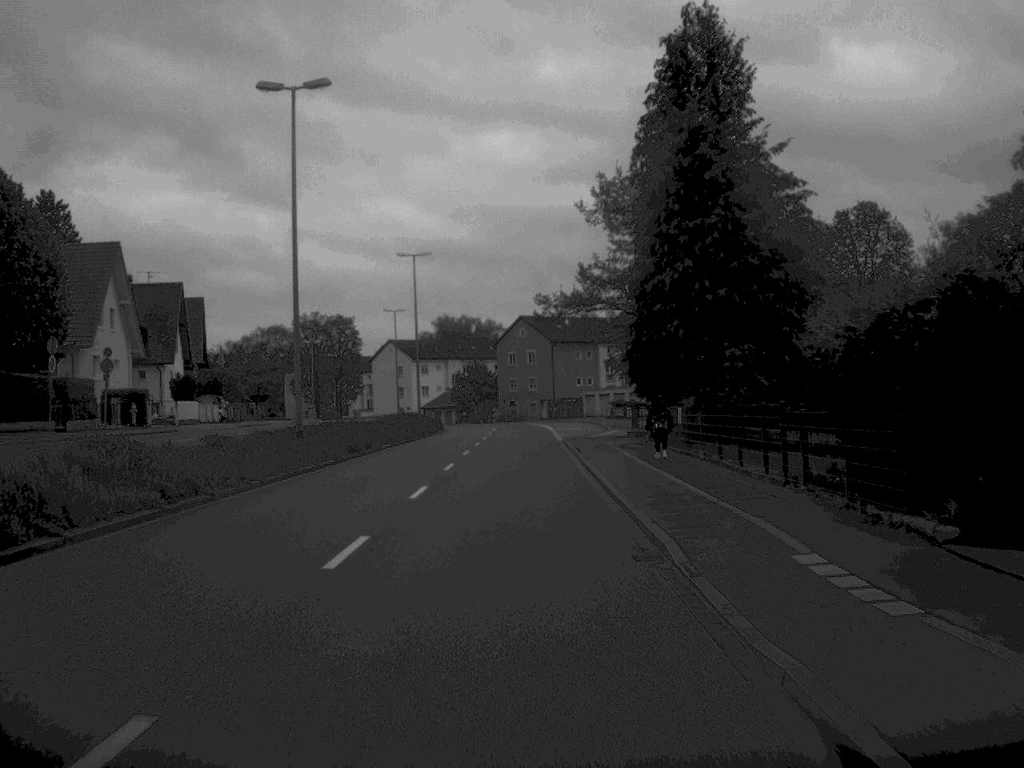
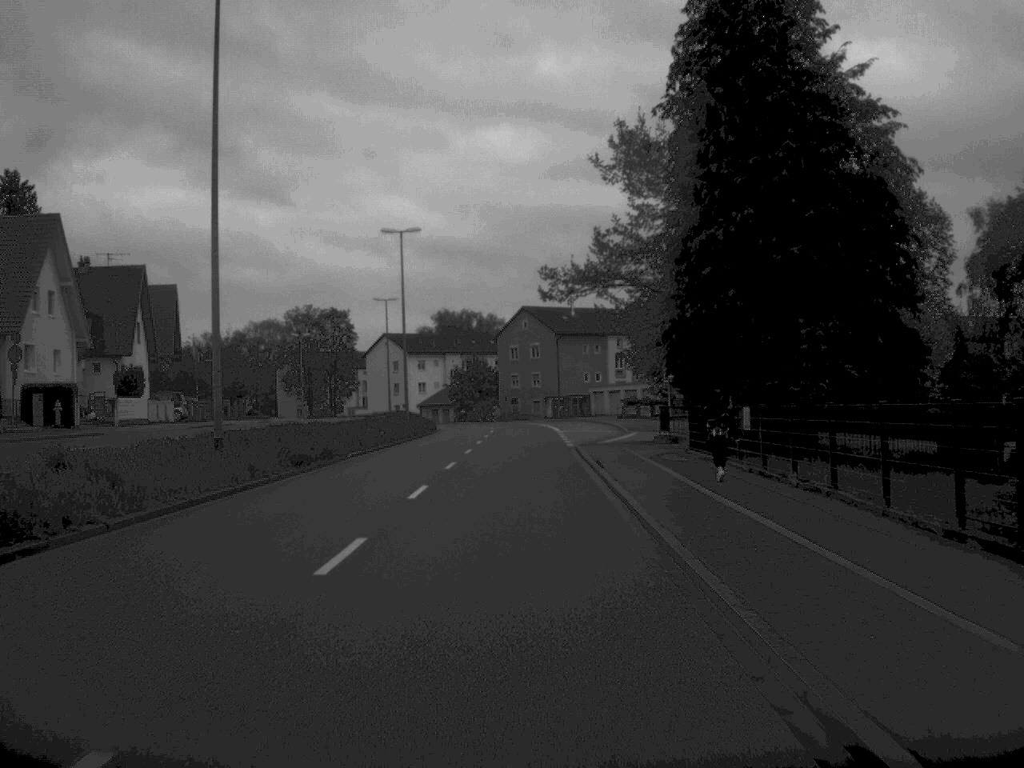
(0.0, +9.5) m; 0°
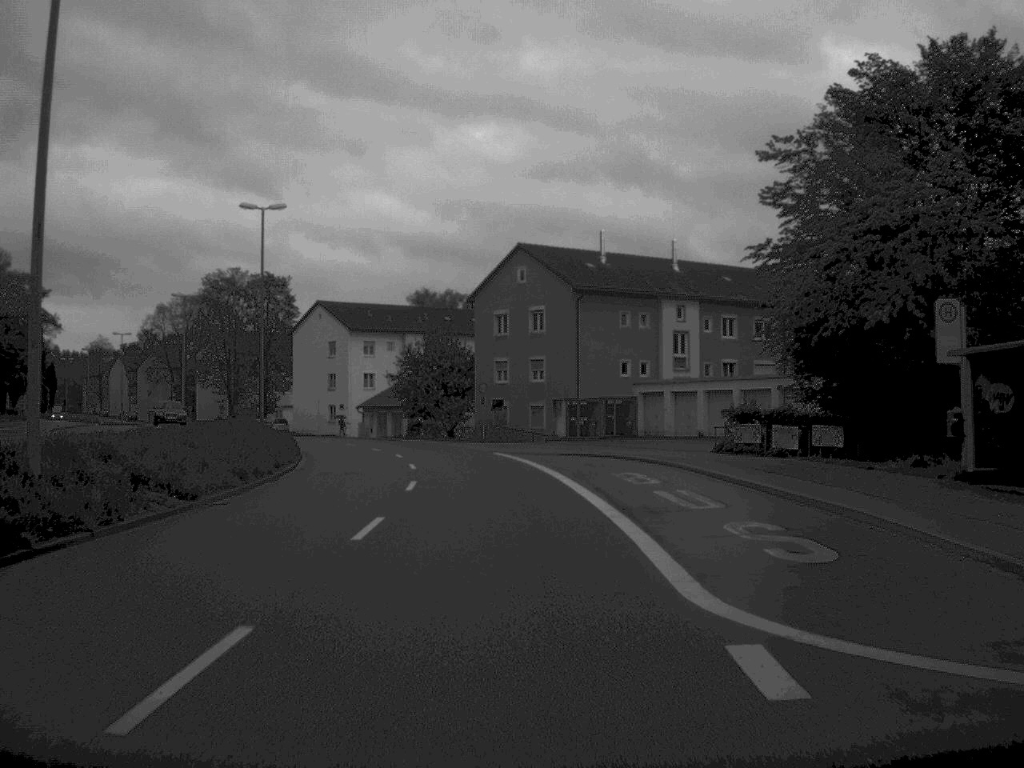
(0.0, +49.9) m; 0°
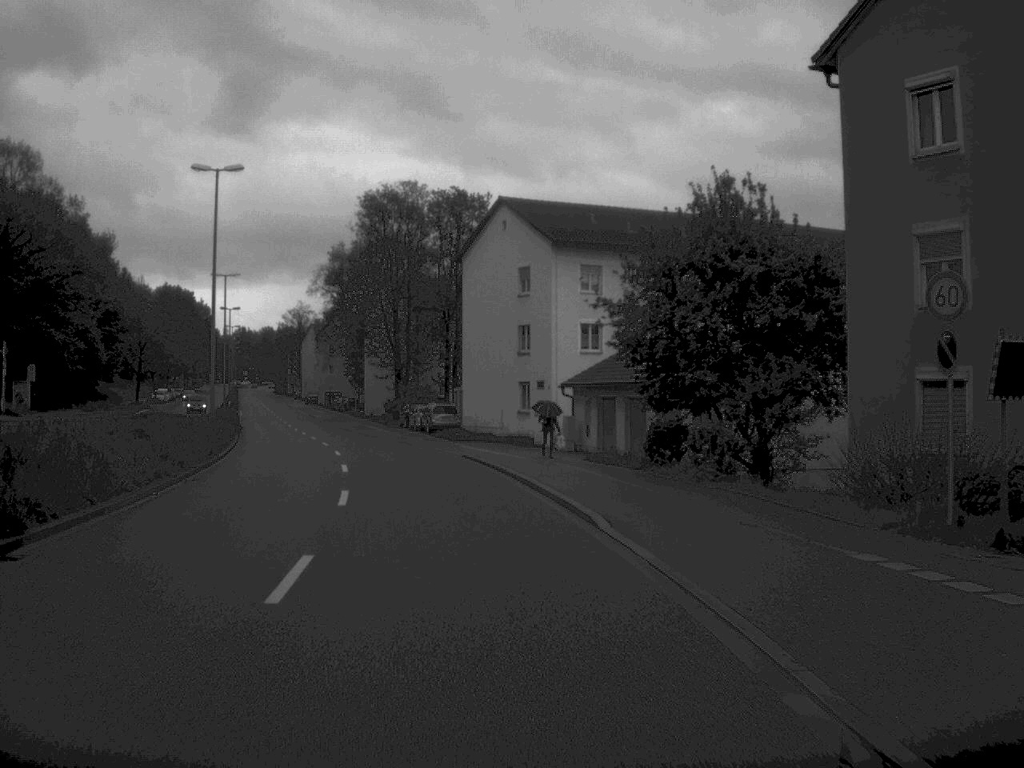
(-3.8, +49.3) m; -12°
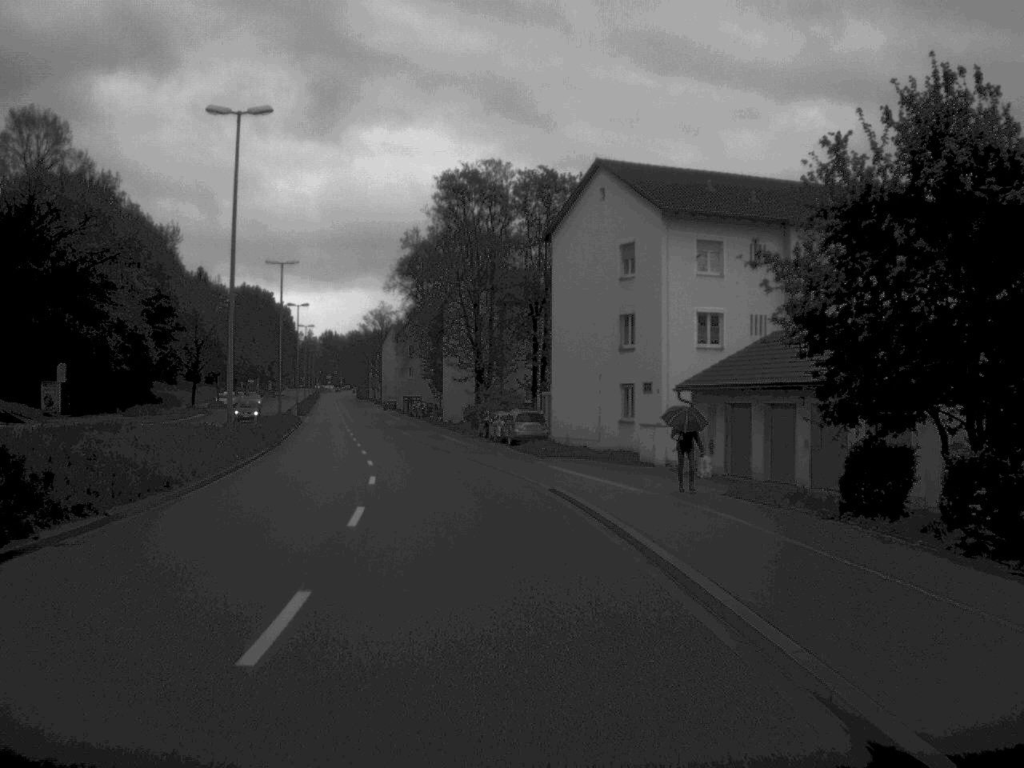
(-0.4, +11.2) m; -4°
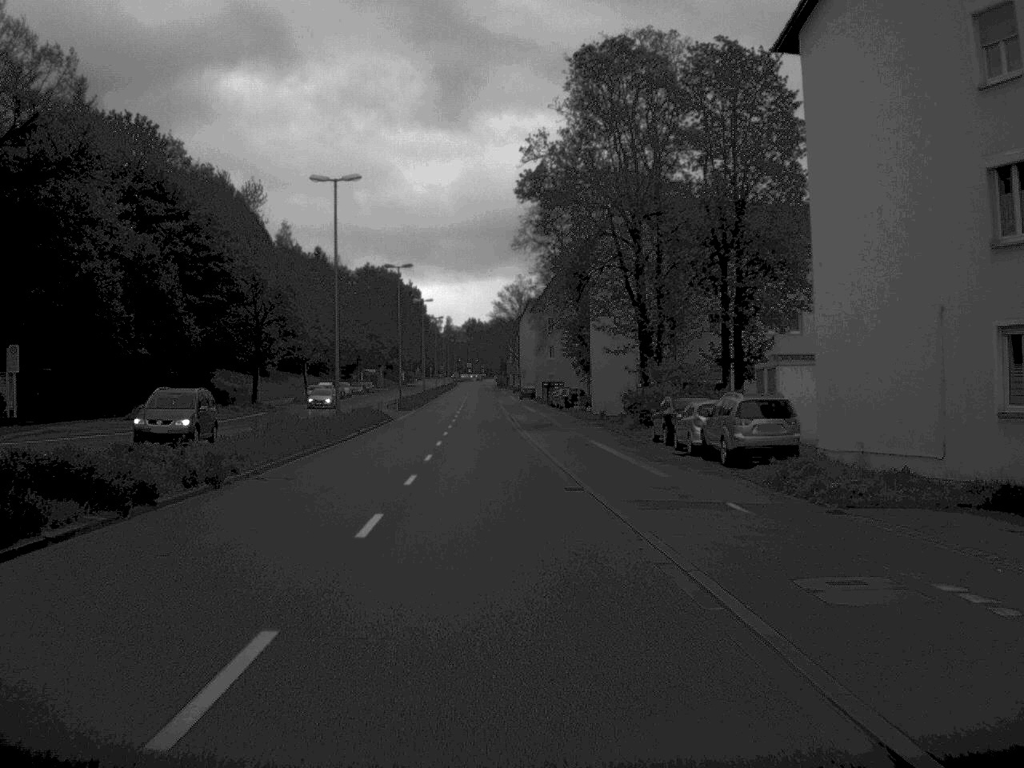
(-1.7, +28.7) m; -7°
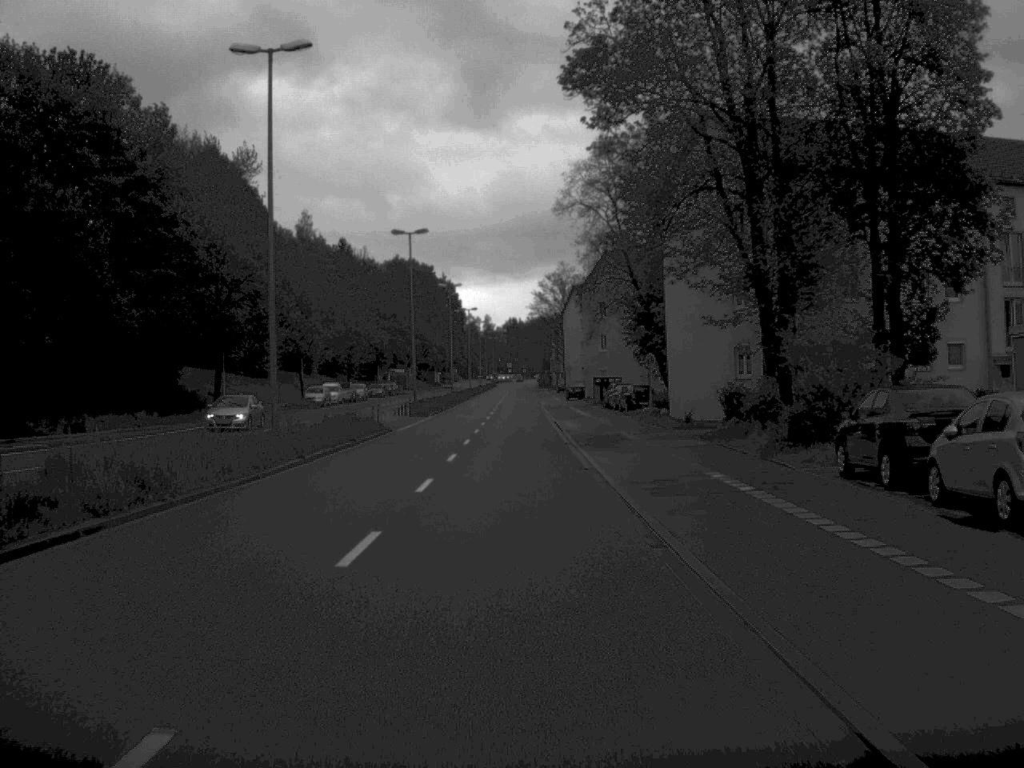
(-0.4, +20.4) m; -2°
